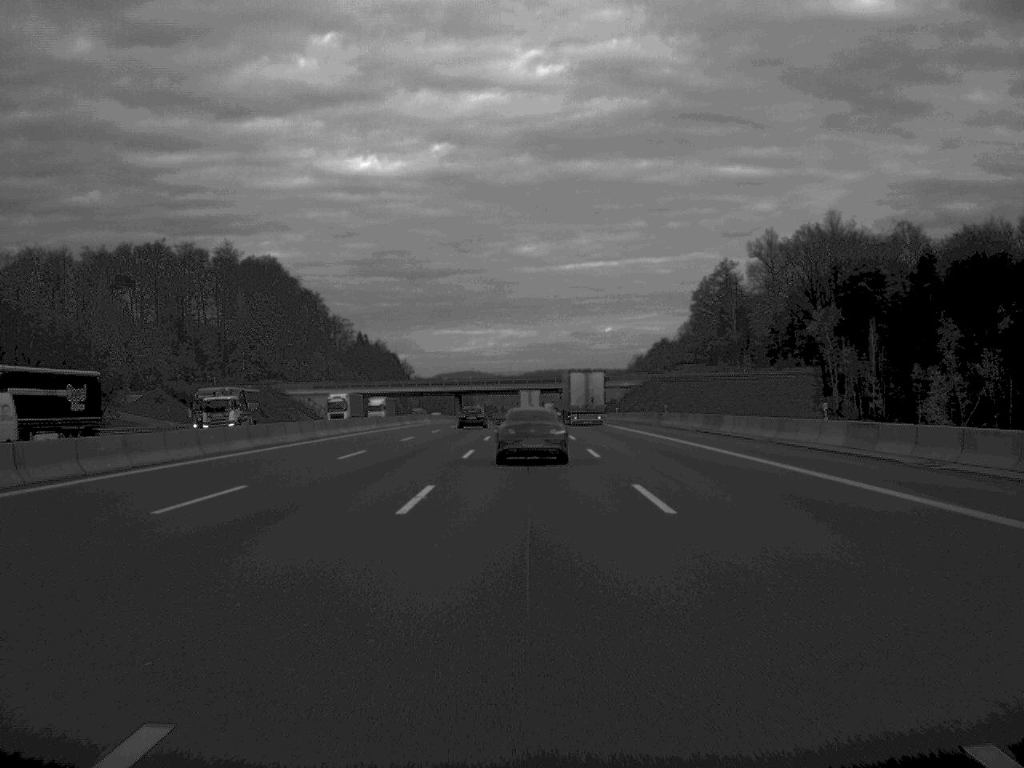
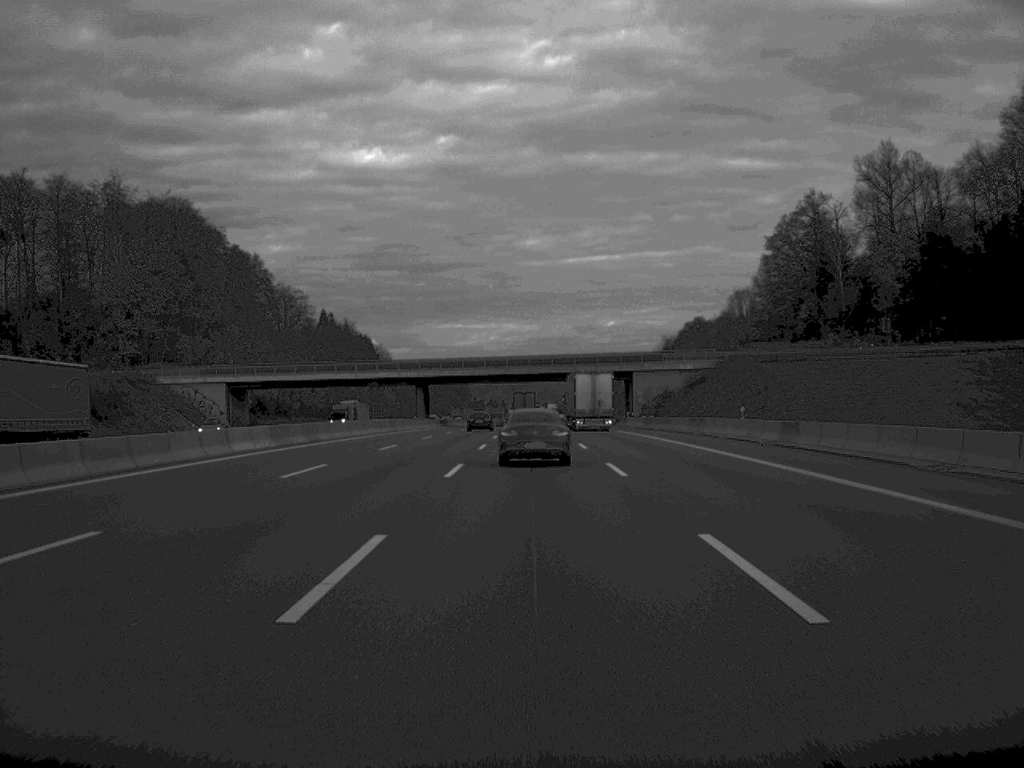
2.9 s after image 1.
(0.0, +80.3) m; 0°
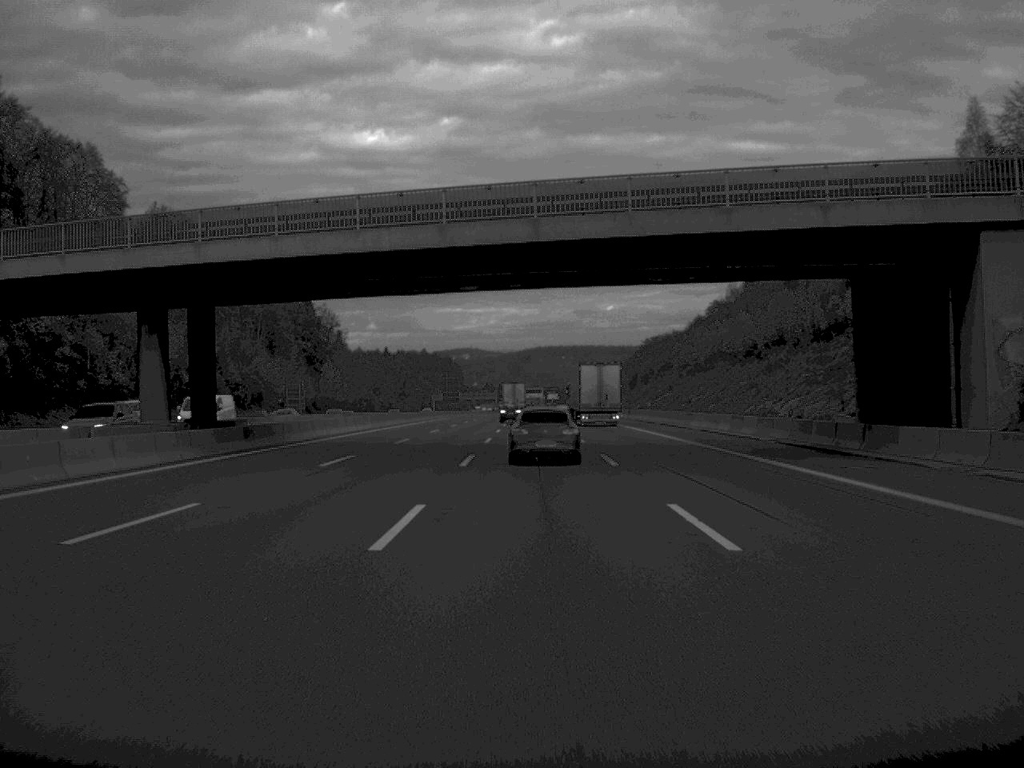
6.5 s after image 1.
(+0.1, +102.8) m; 0°
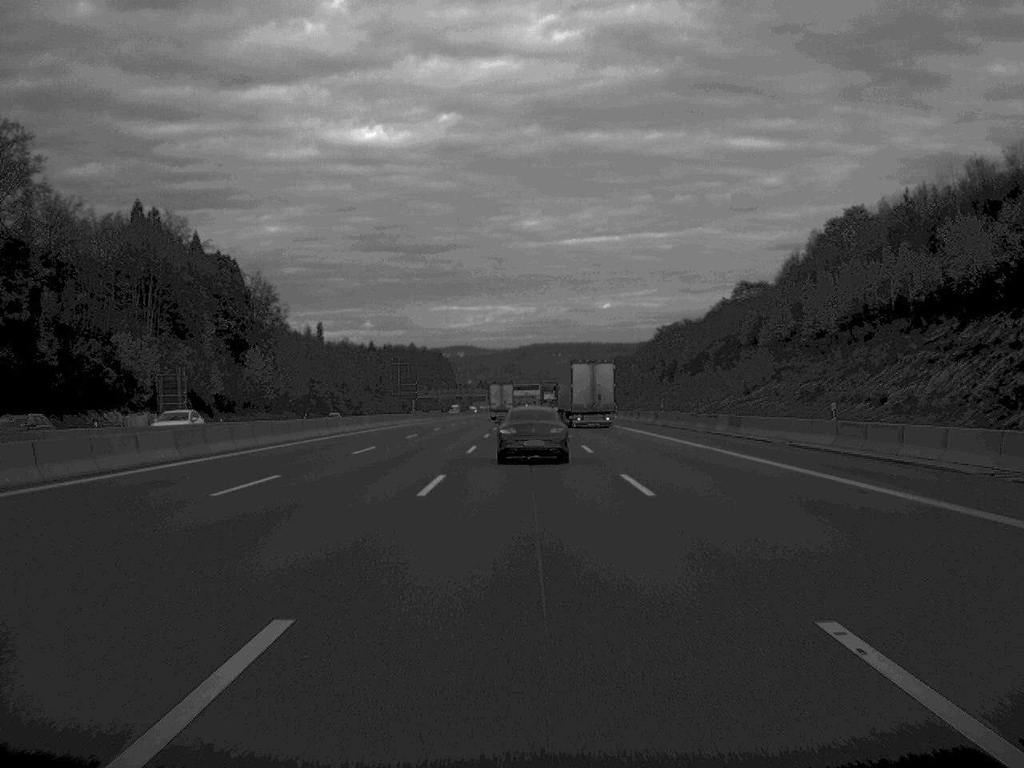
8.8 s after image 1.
(+0.1, +63.7) m; 0°
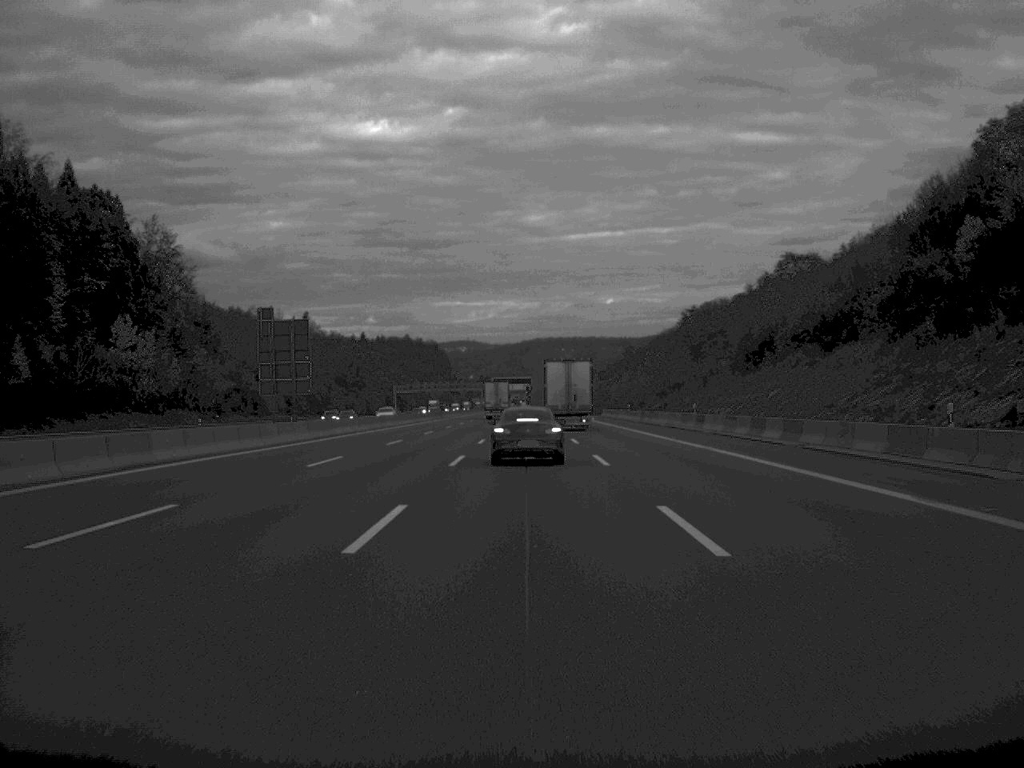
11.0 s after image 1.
(-0.1, +61.7) m; 0°
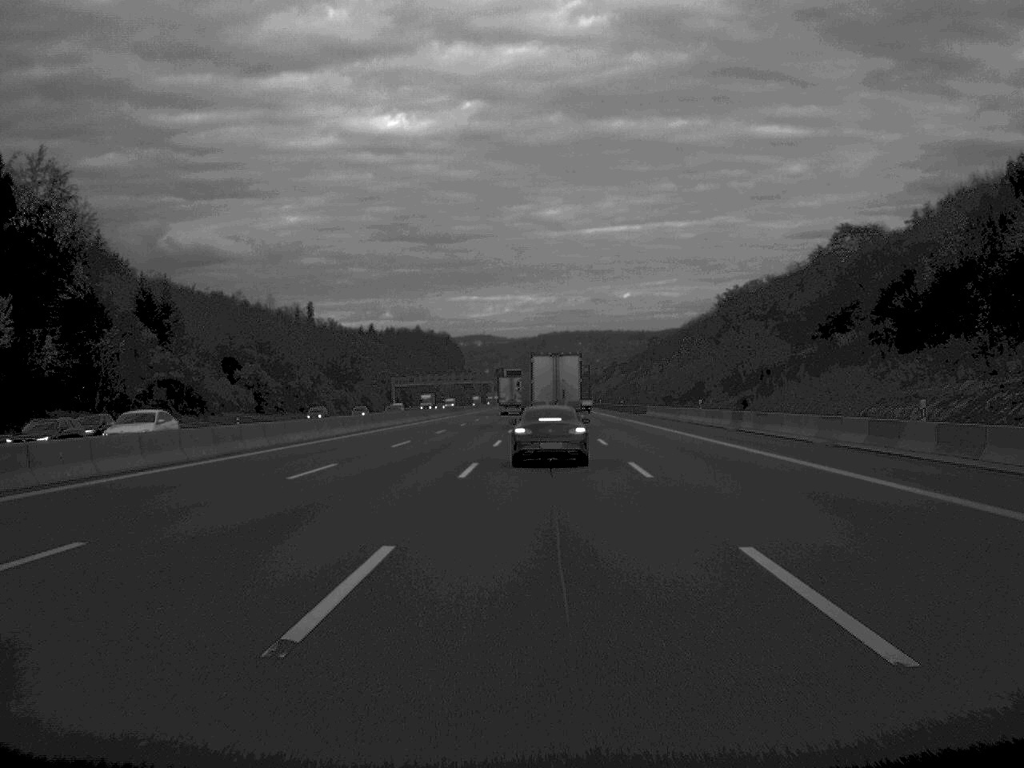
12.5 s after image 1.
(-0.2, +40.8) m; -1°
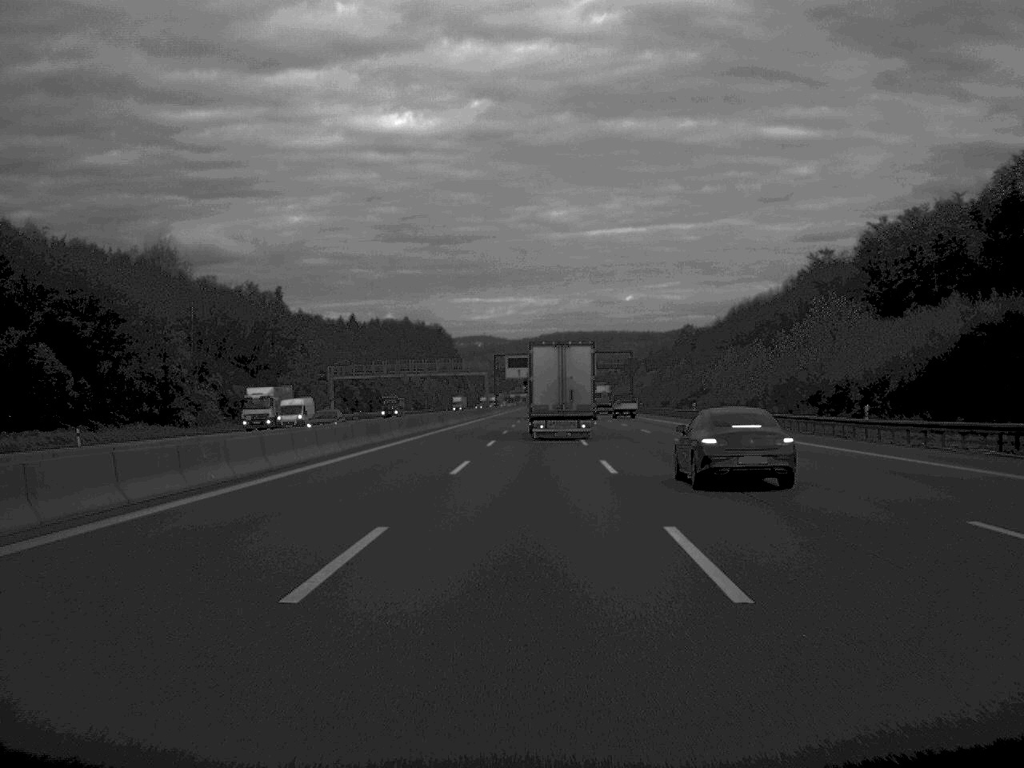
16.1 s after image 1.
(-1.7, +105.4) m; 0°
